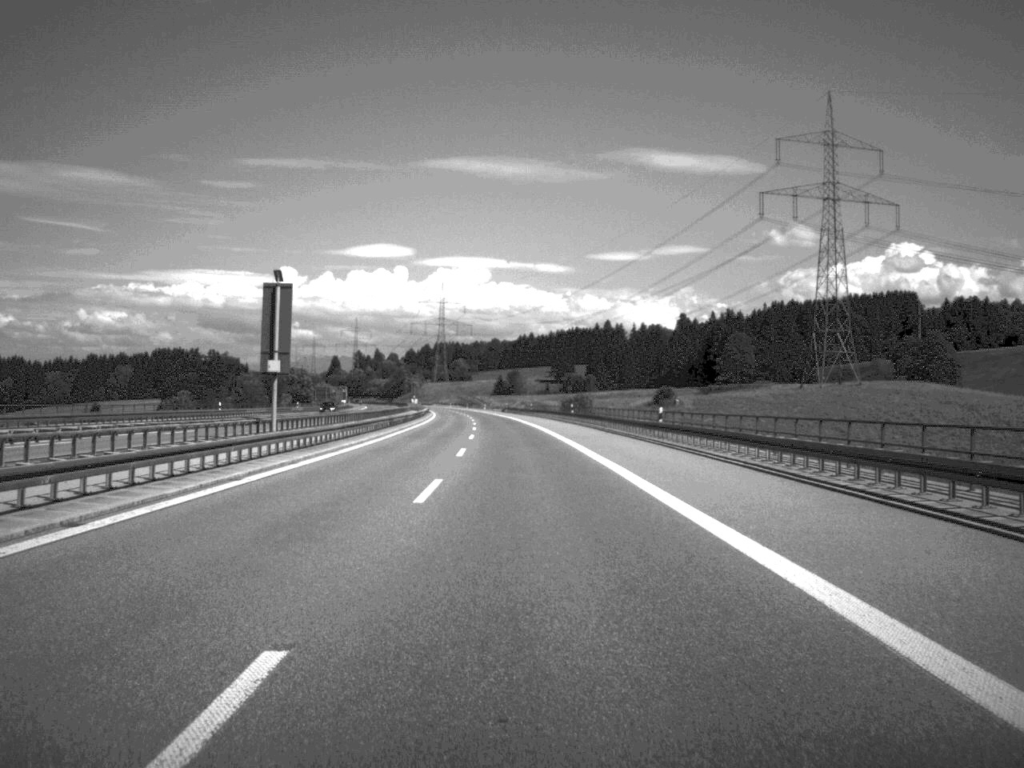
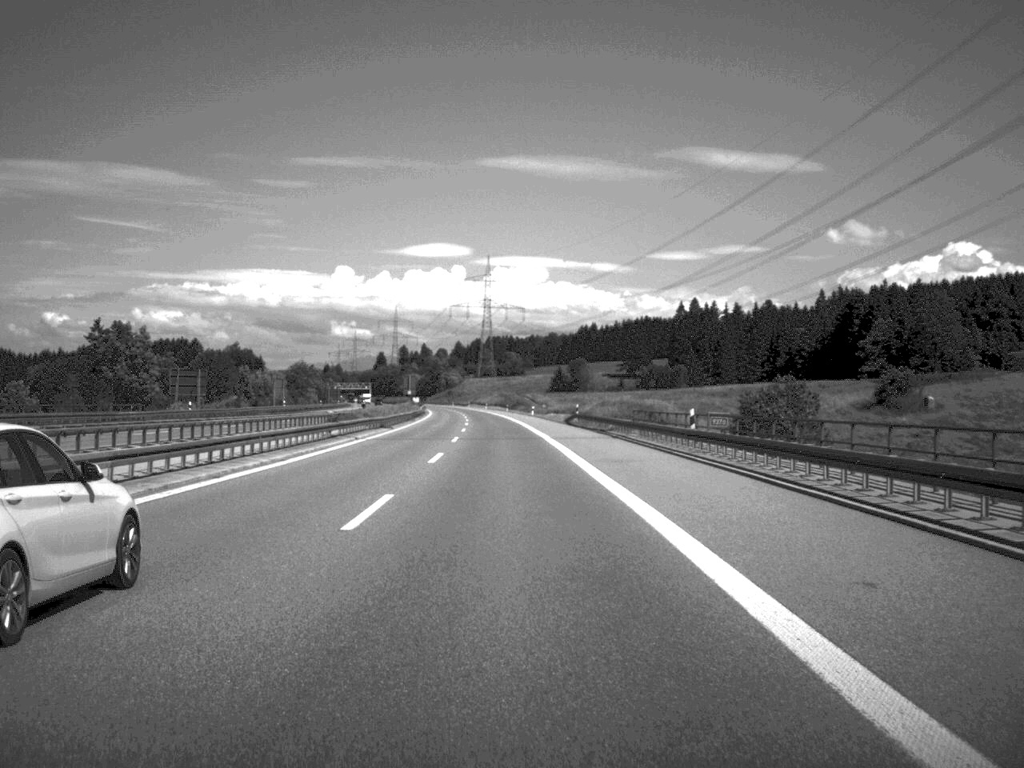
(-2.6, +110.1) m; -3°
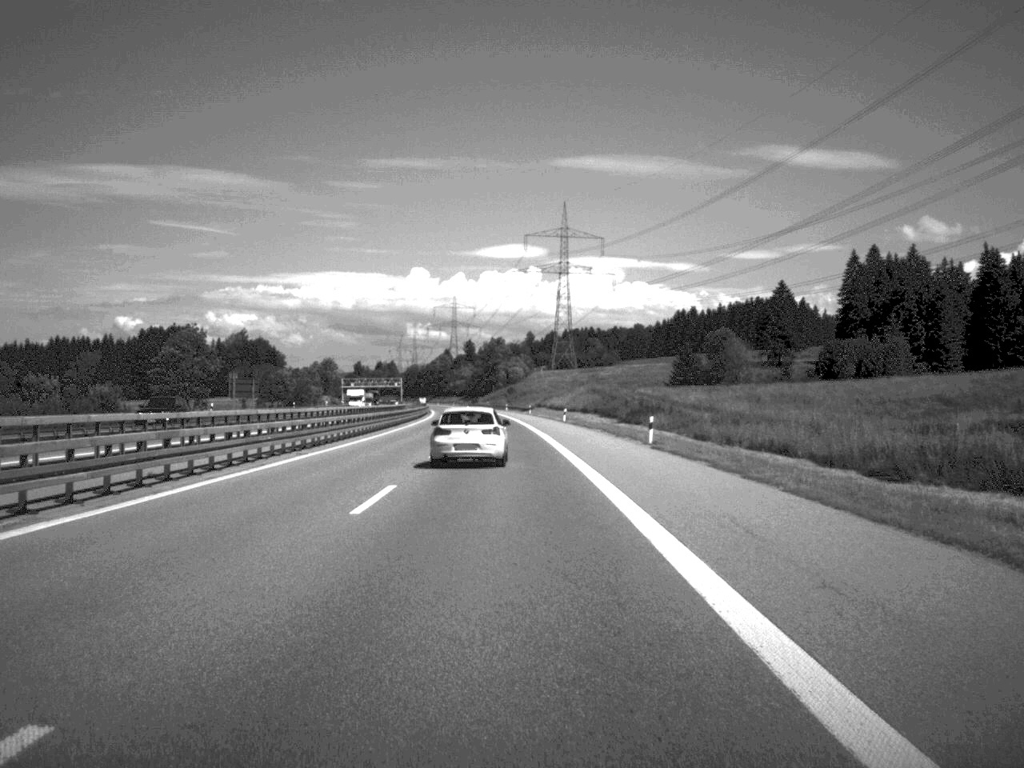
(-4.7, +139.0) m; -4°
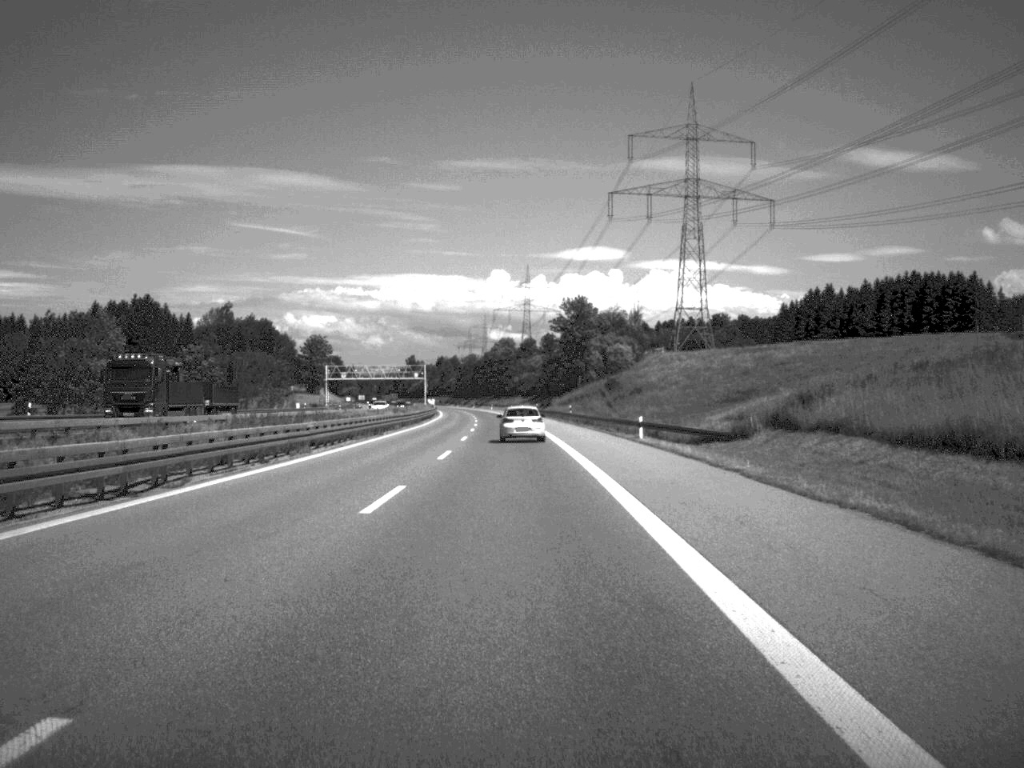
(-4.7, +141.0) m; -4°
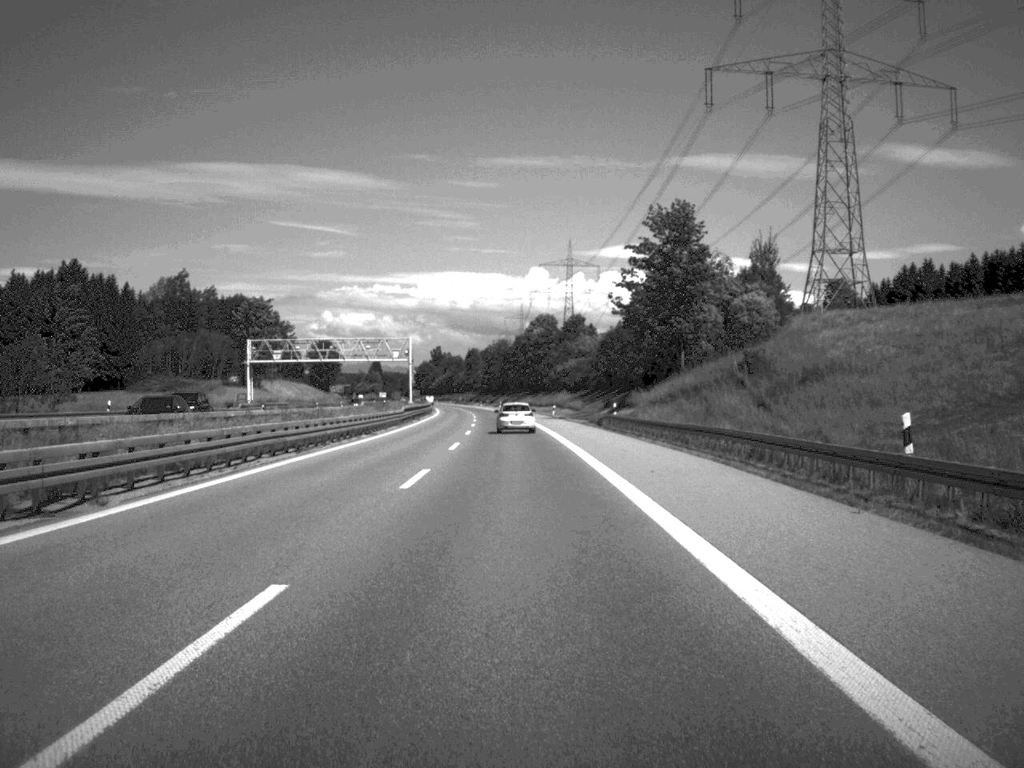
(-1.4, +83.7) m; -2°
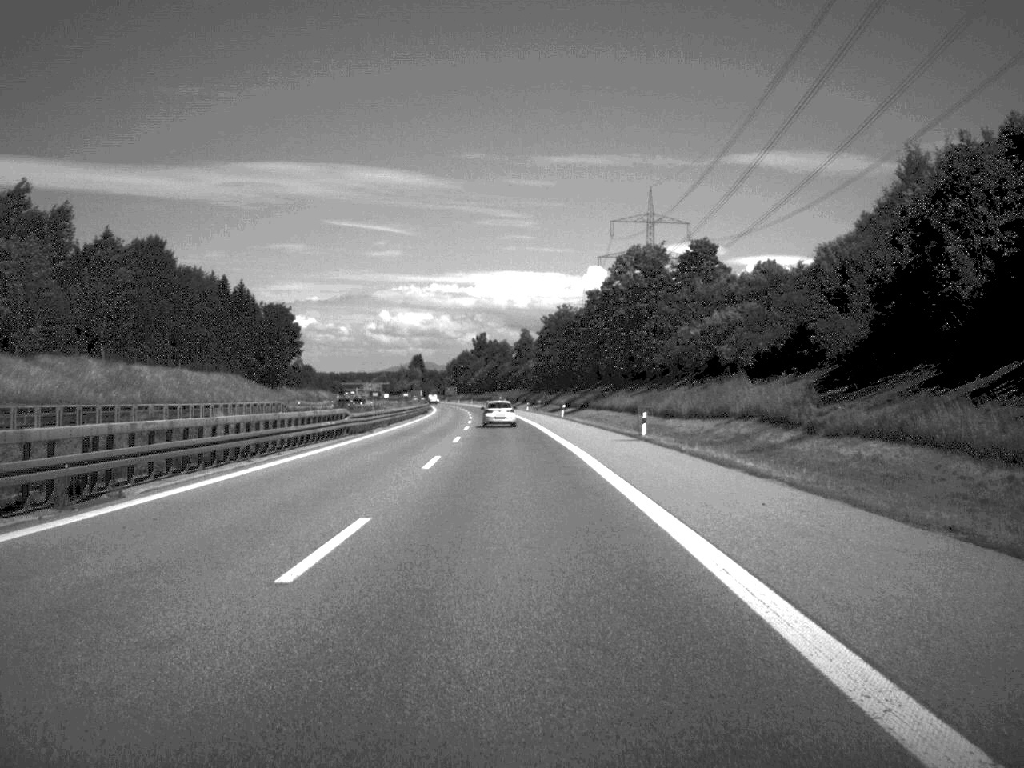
(-2.9, +117.4) m; -3°
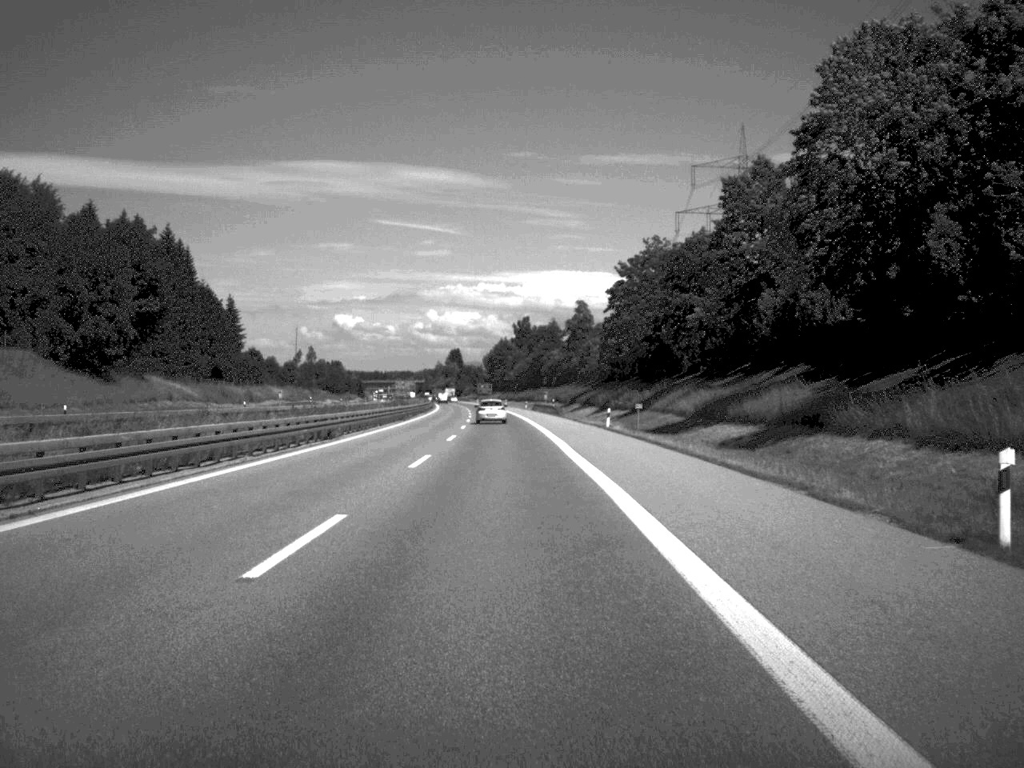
(-1.6, +88.2) m; -2°
